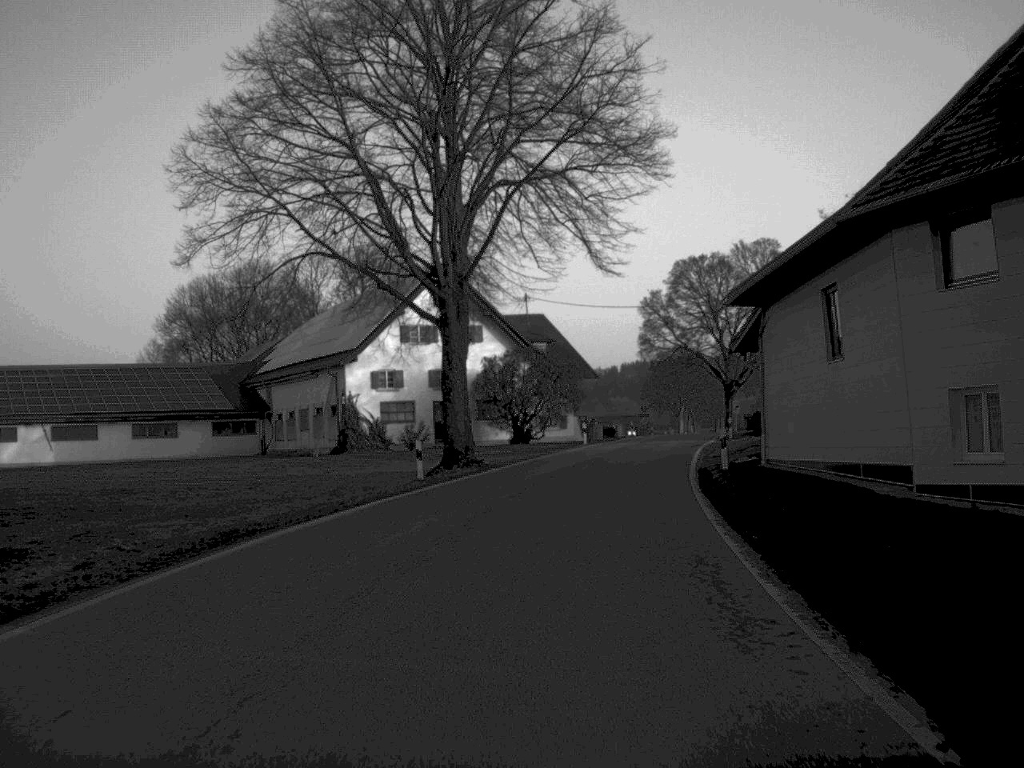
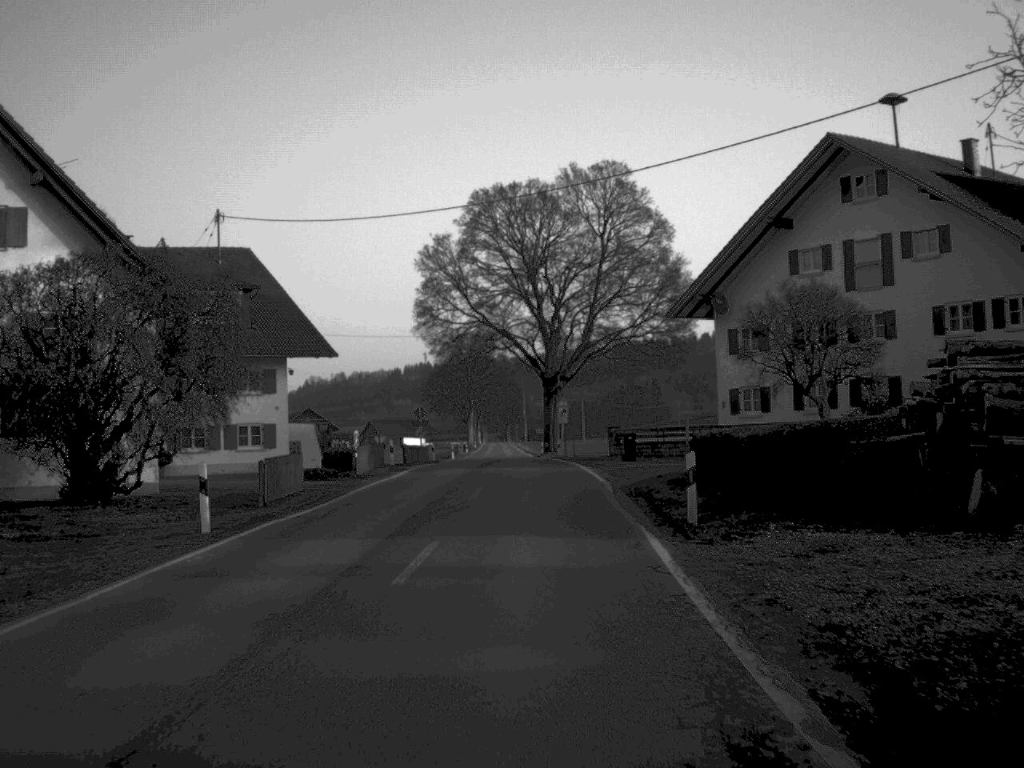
(+4.0, +41.8) m; +10°
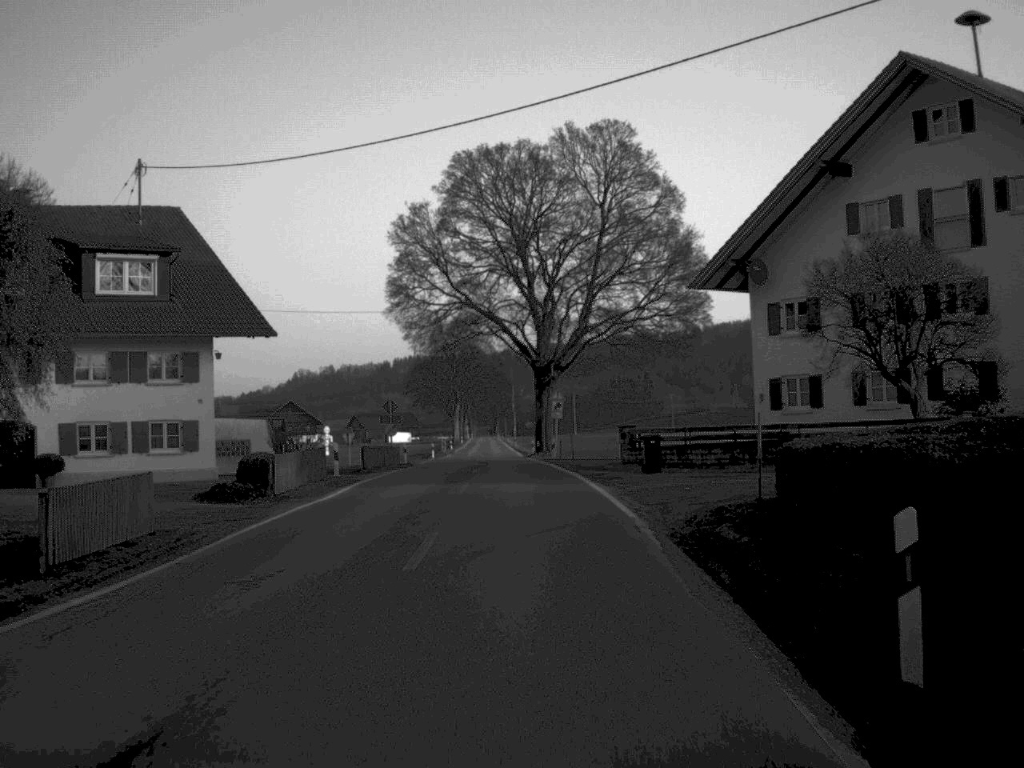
(0.0, +10.5) m; 0°
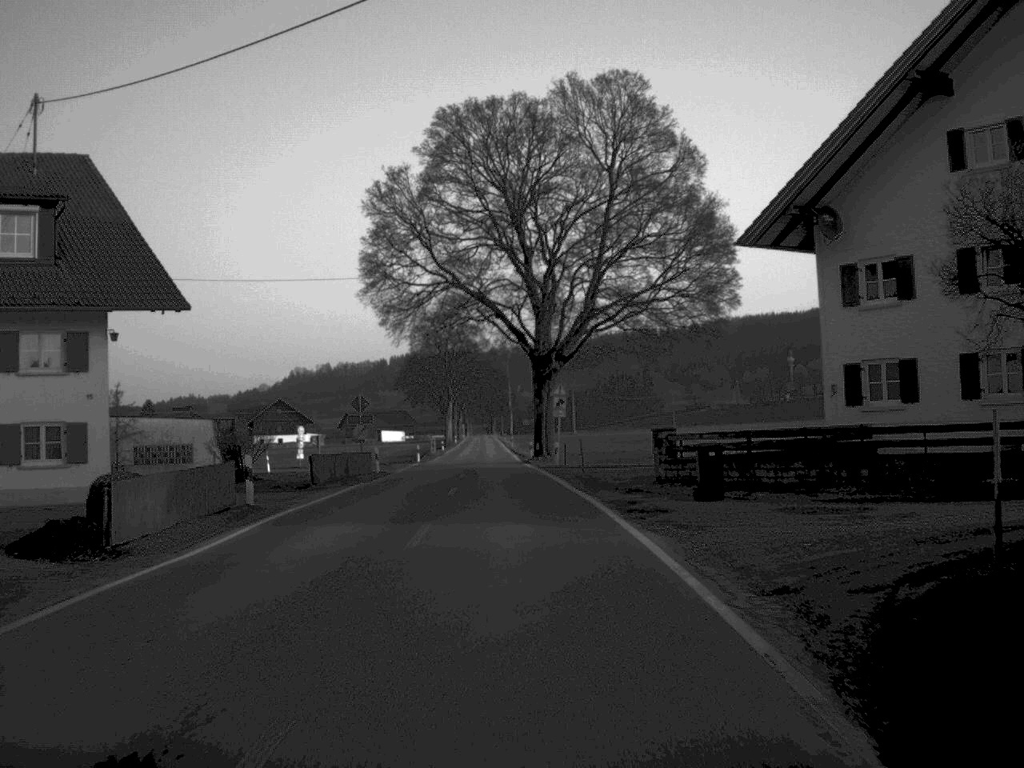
(0.0, +10.1) m; 0°
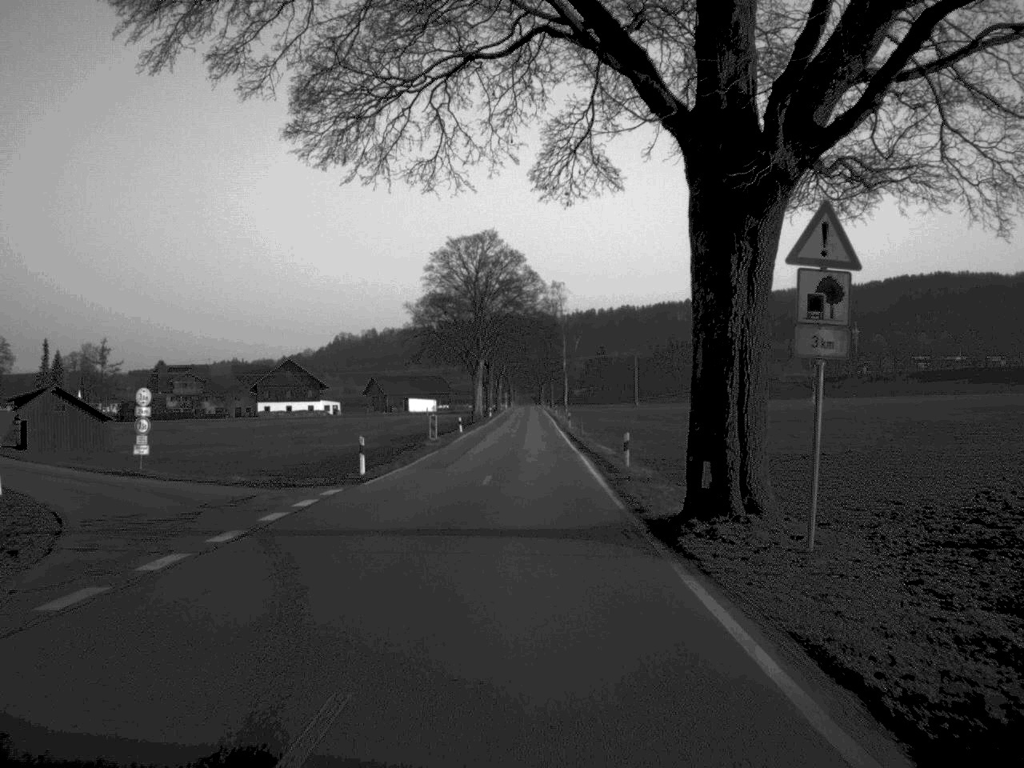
(-1.1, +45.4) m; -2°
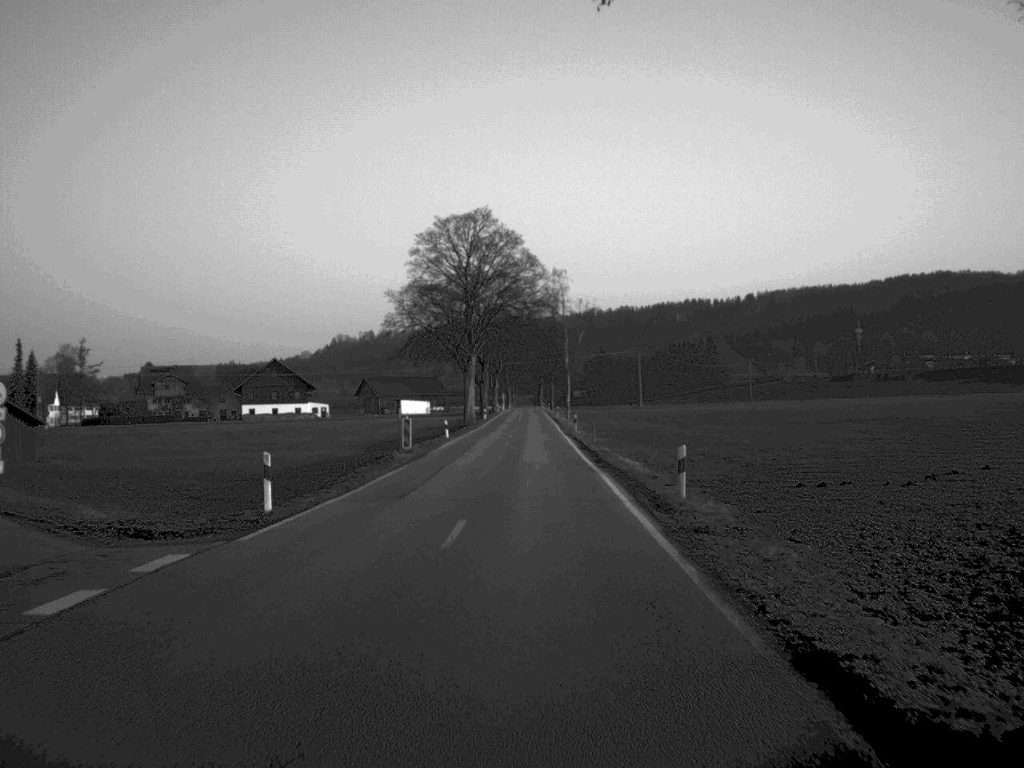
(0.0, +12.3) m; 0°
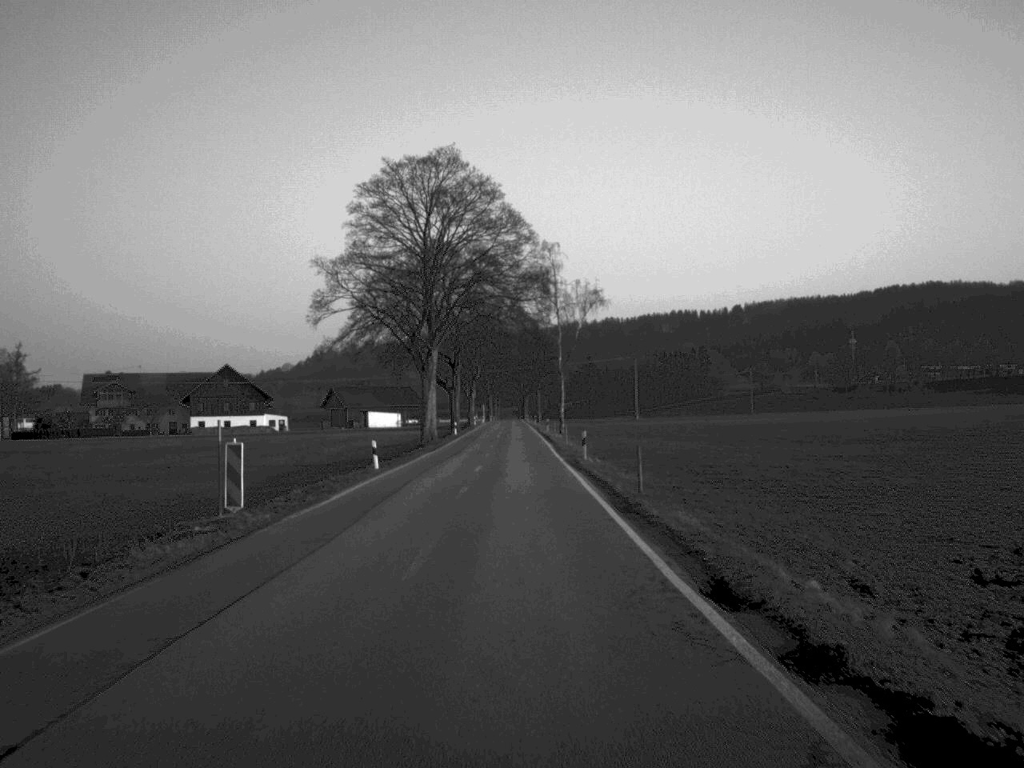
(+0.2, +25.8) m; +1°
